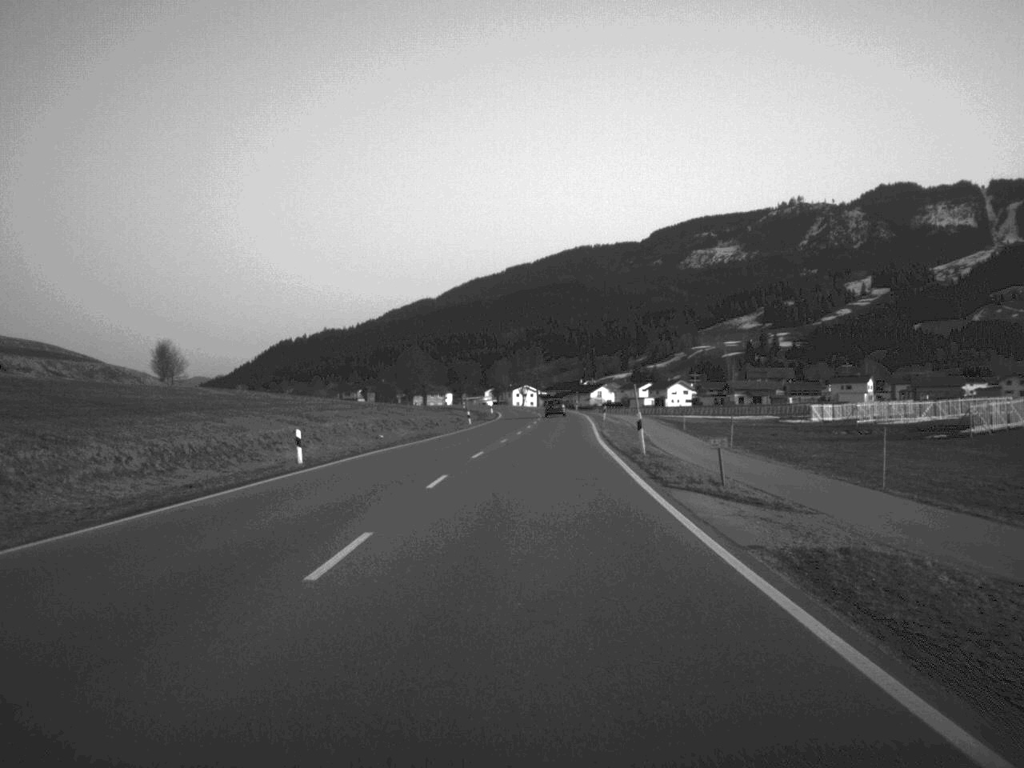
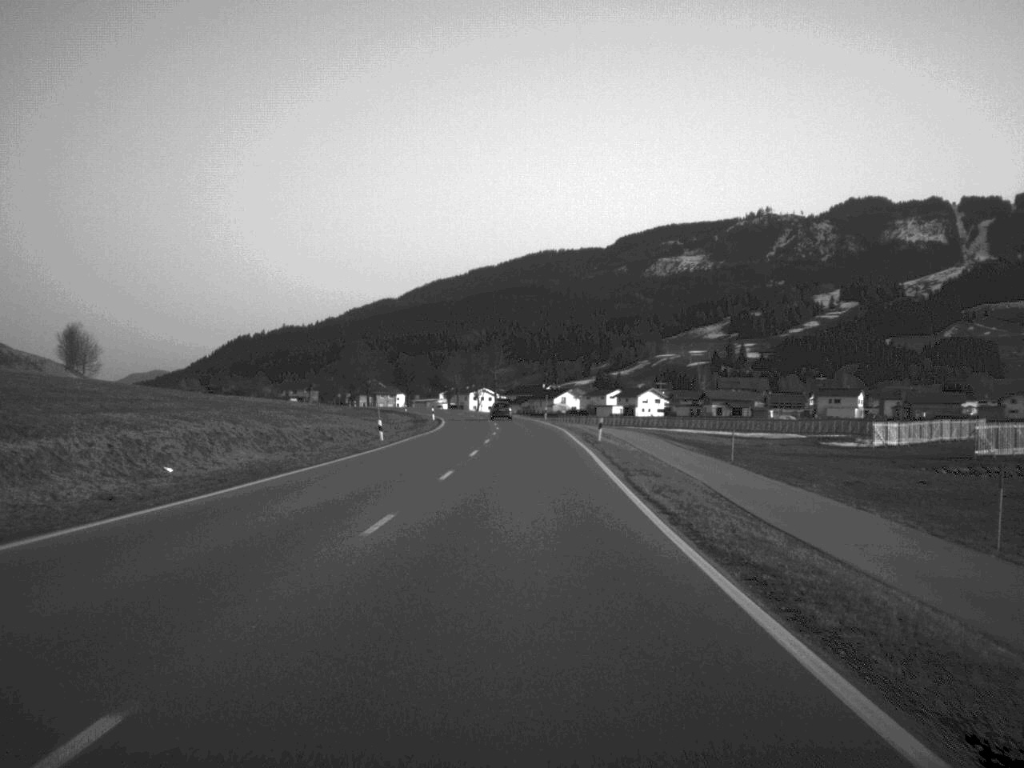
(+0.5, +32.5) m; +2°
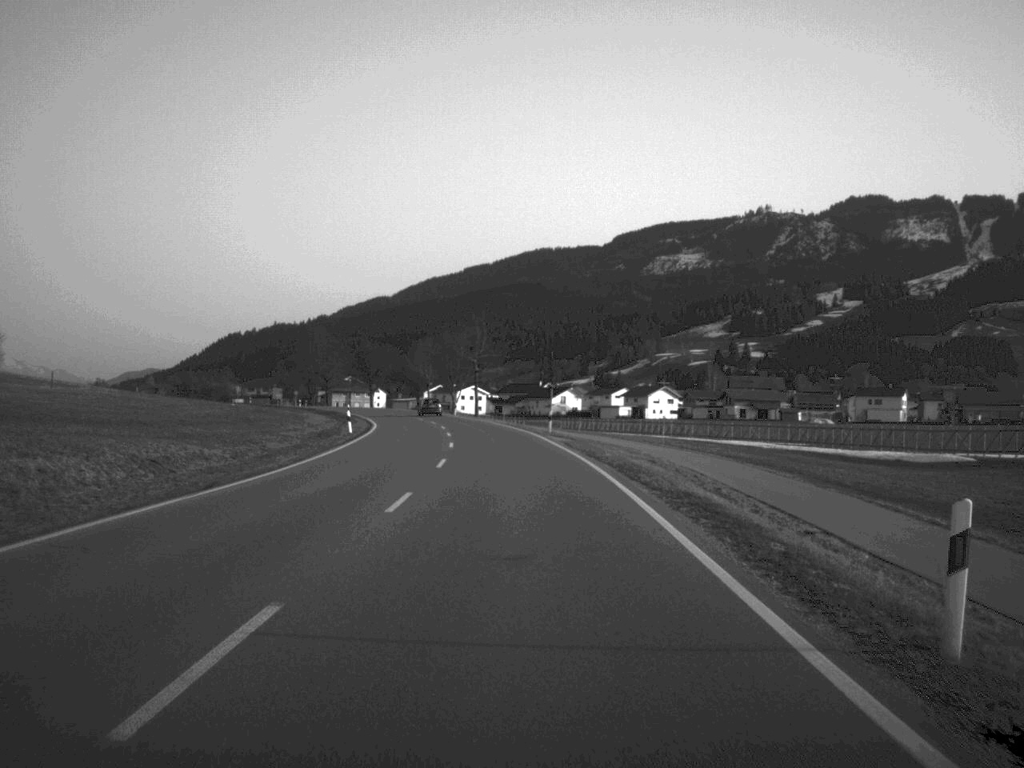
(+0.3, +44.5) m; 0°
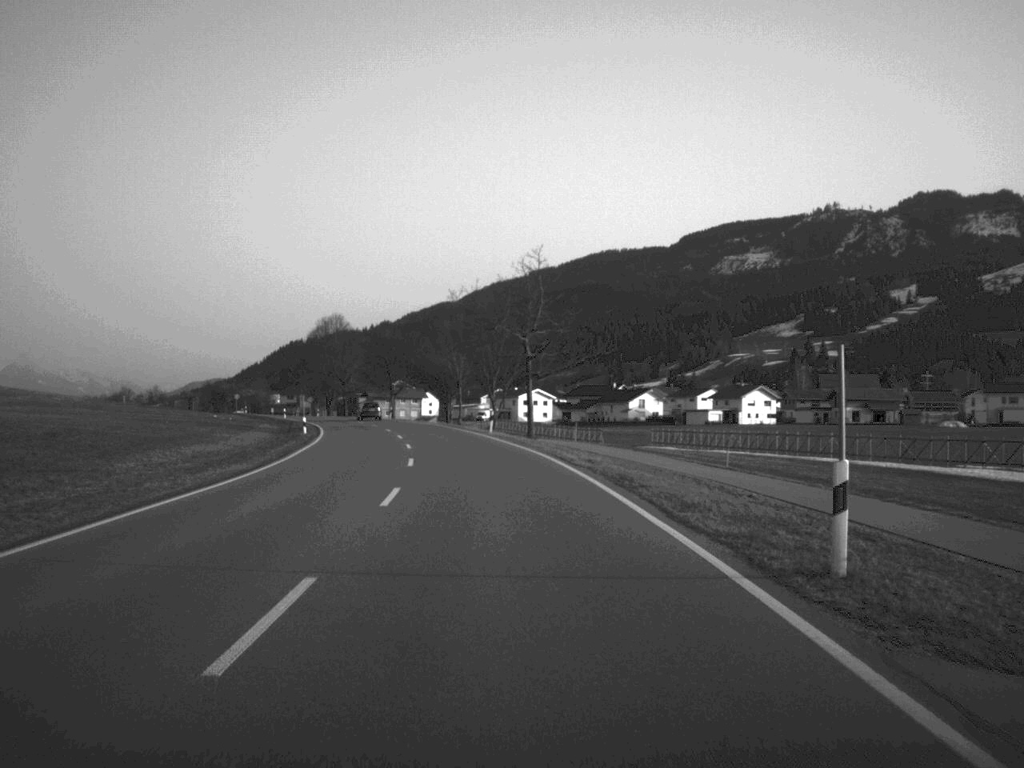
(-1.0, +46.5) m; -3°
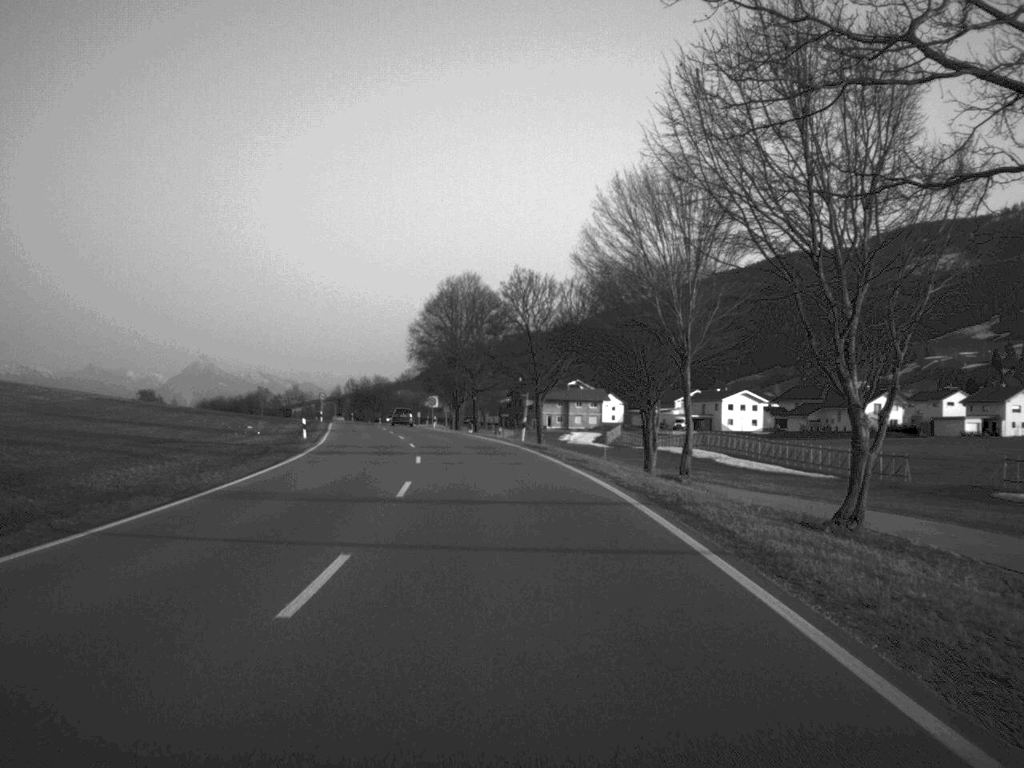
(-3.9, +57.7) m; -8°
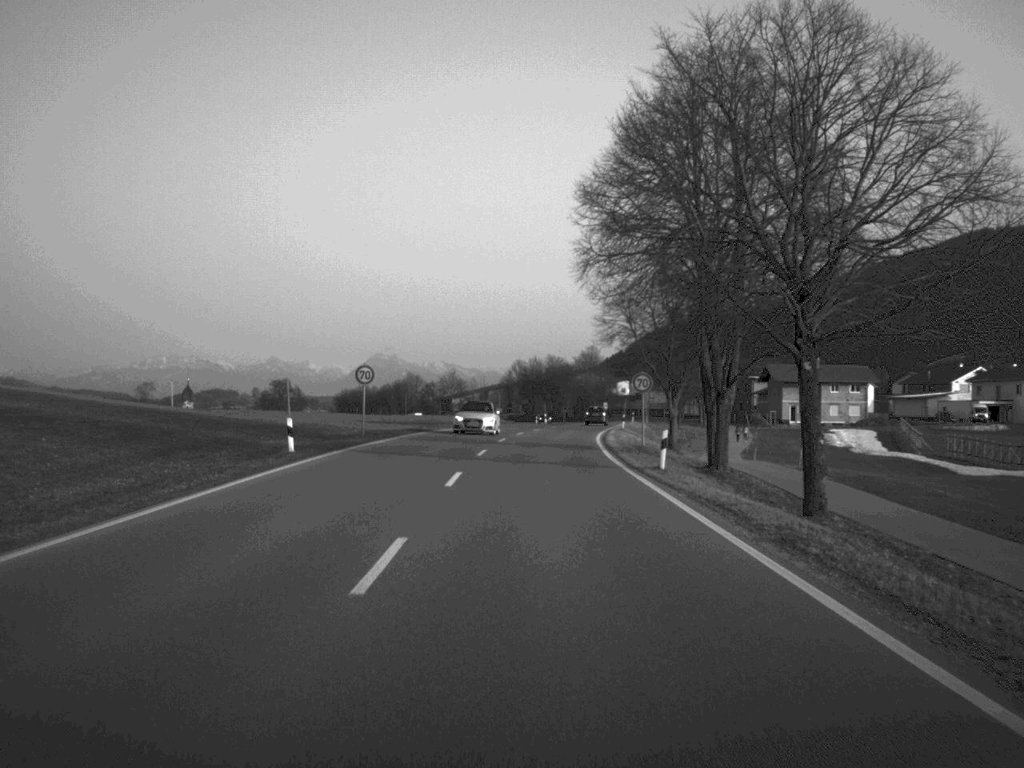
(-5.8, +70.8) m; -8°
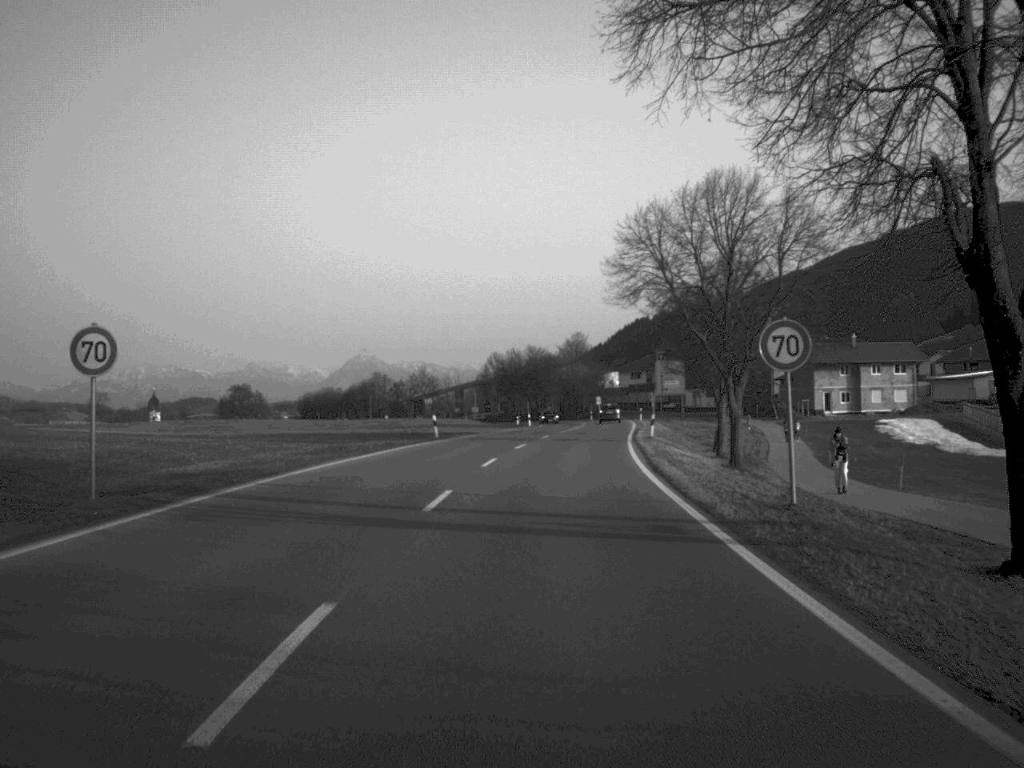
(+0.2, +28.2) m; +1°
